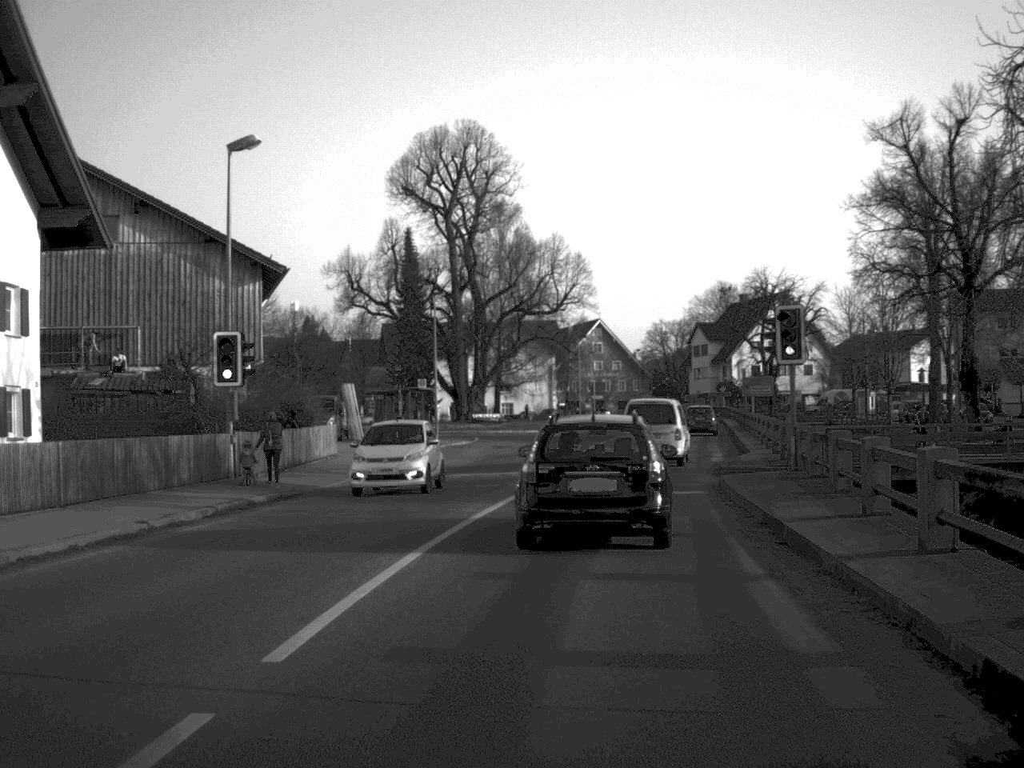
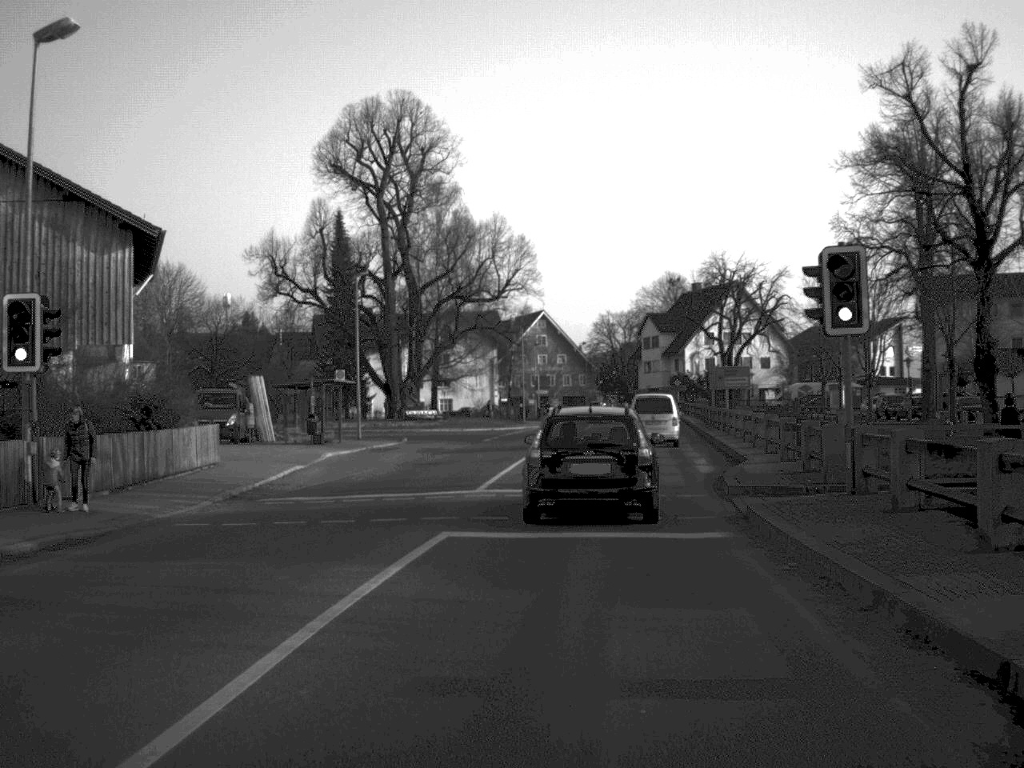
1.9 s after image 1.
(+0.2, +9.0) m; +3°
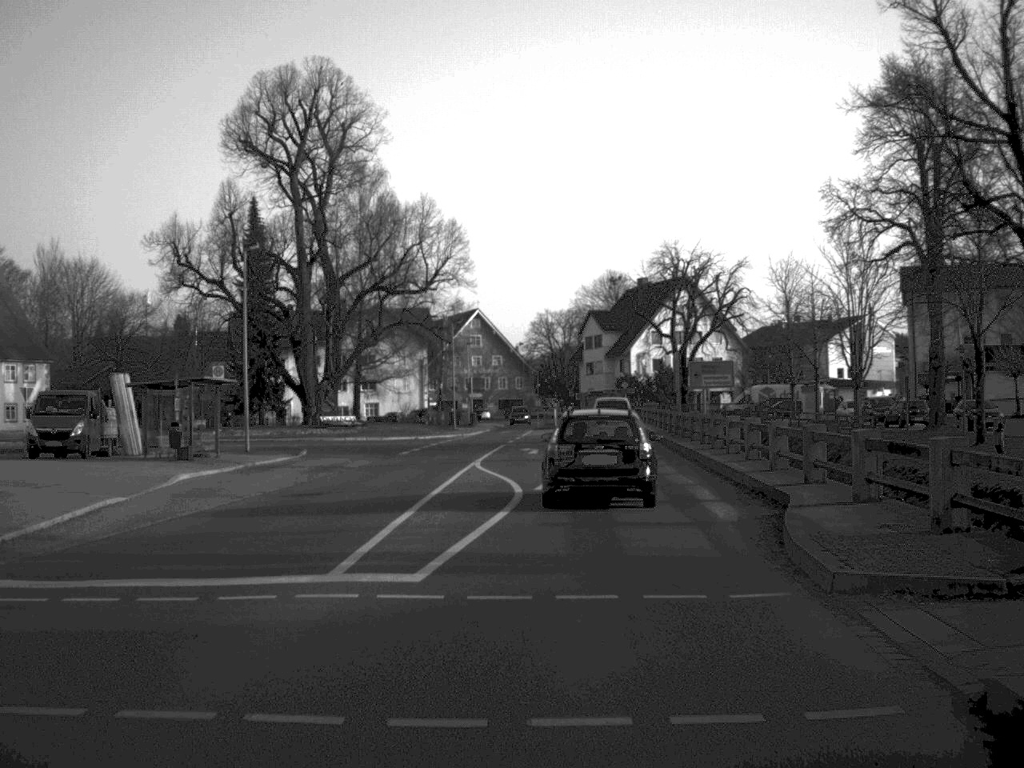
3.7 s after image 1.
(+0.3, +11.0) m; +3°
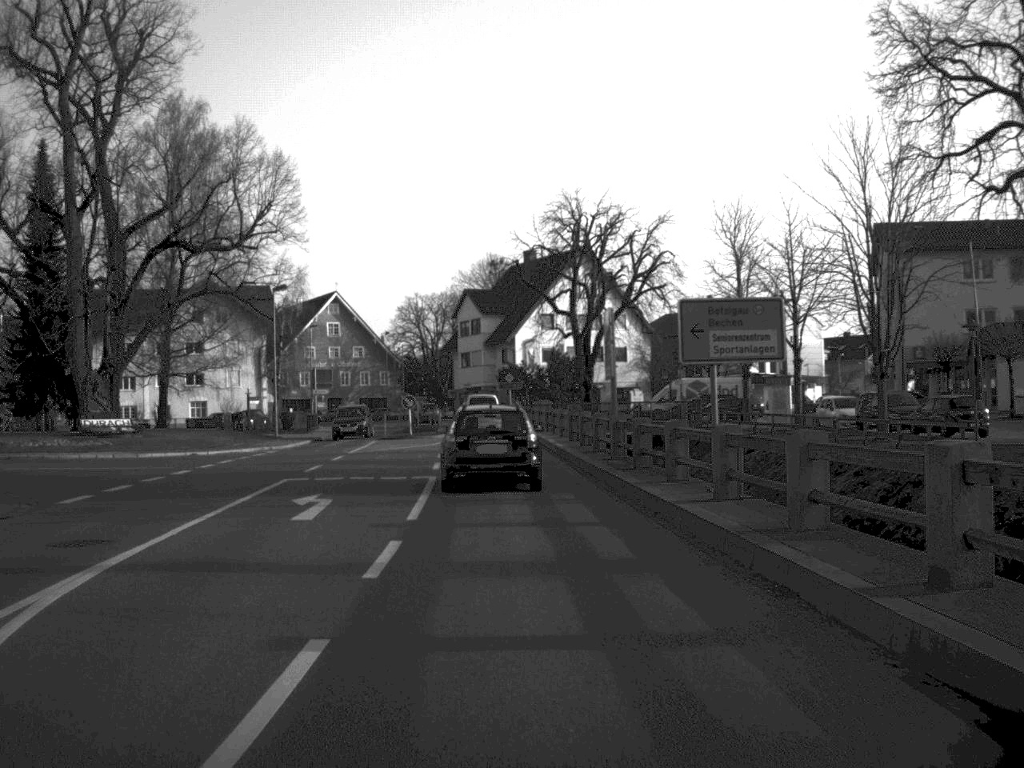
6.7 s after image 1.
(+1.4, +24.5) m; +5°
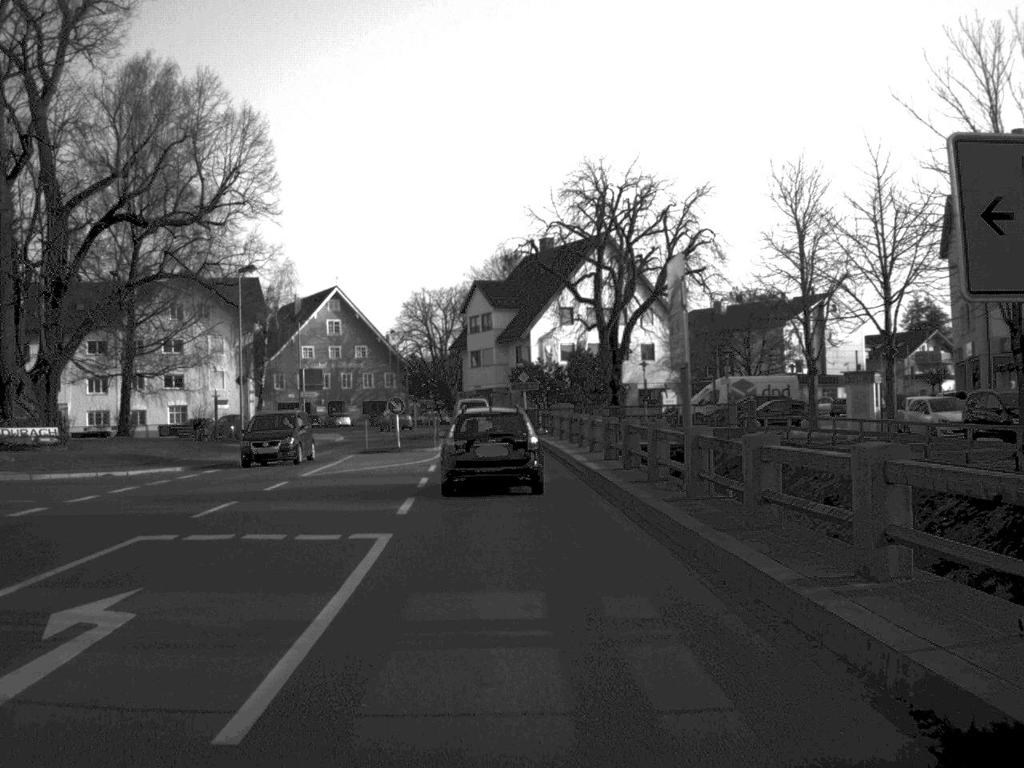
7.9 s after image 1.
(0.0, +11.2) m; -1°
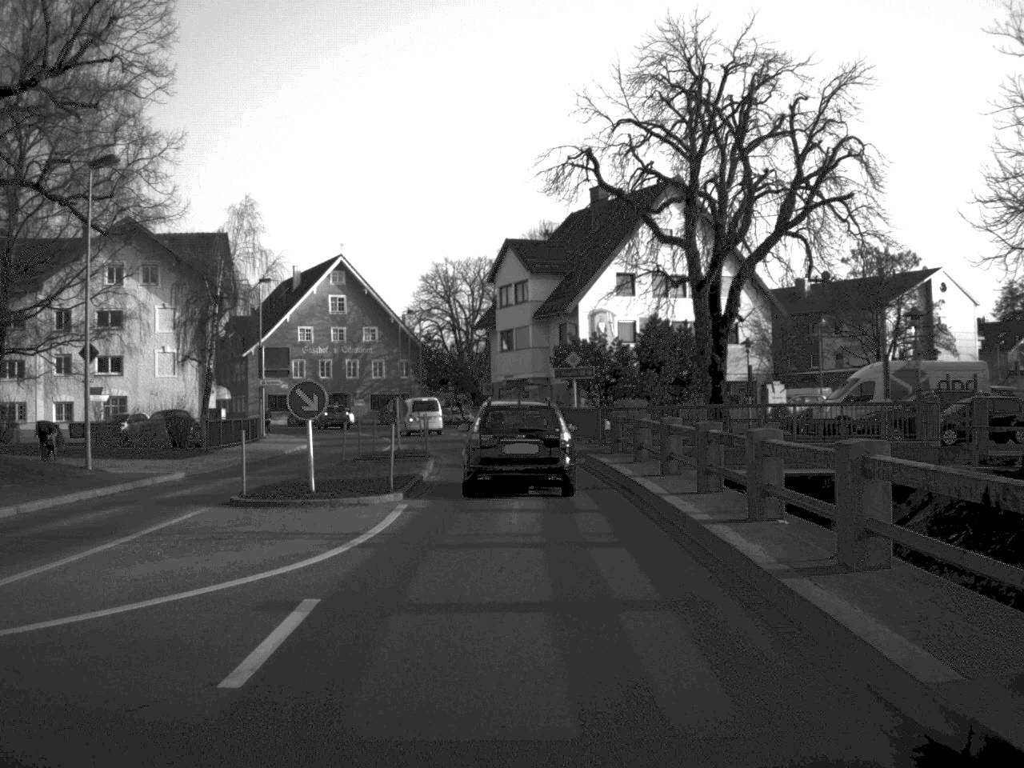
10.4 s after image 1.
(-0.4, +23.5) m; -2°
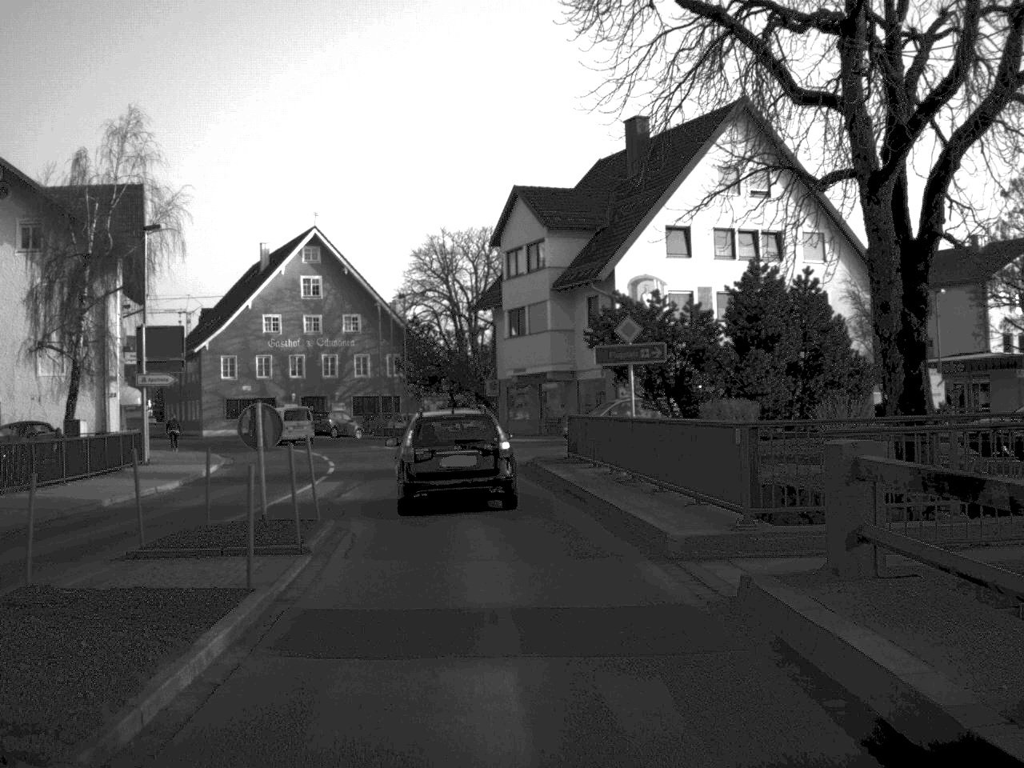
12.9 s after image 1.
(-0.1, +20.4) m; -1°
